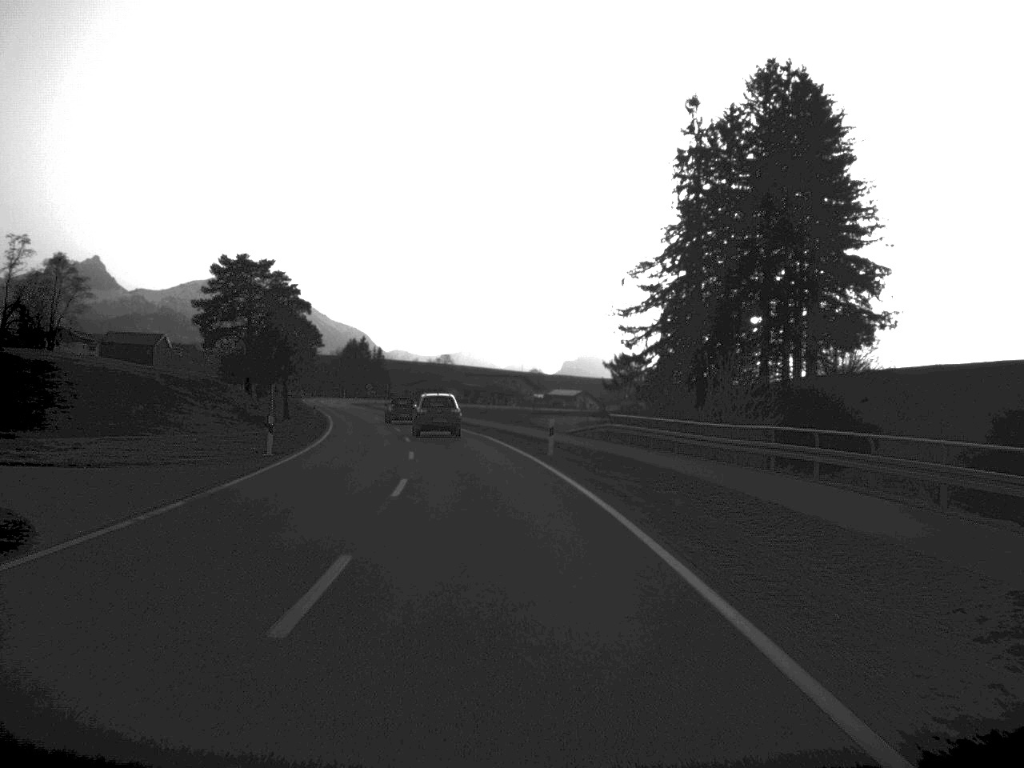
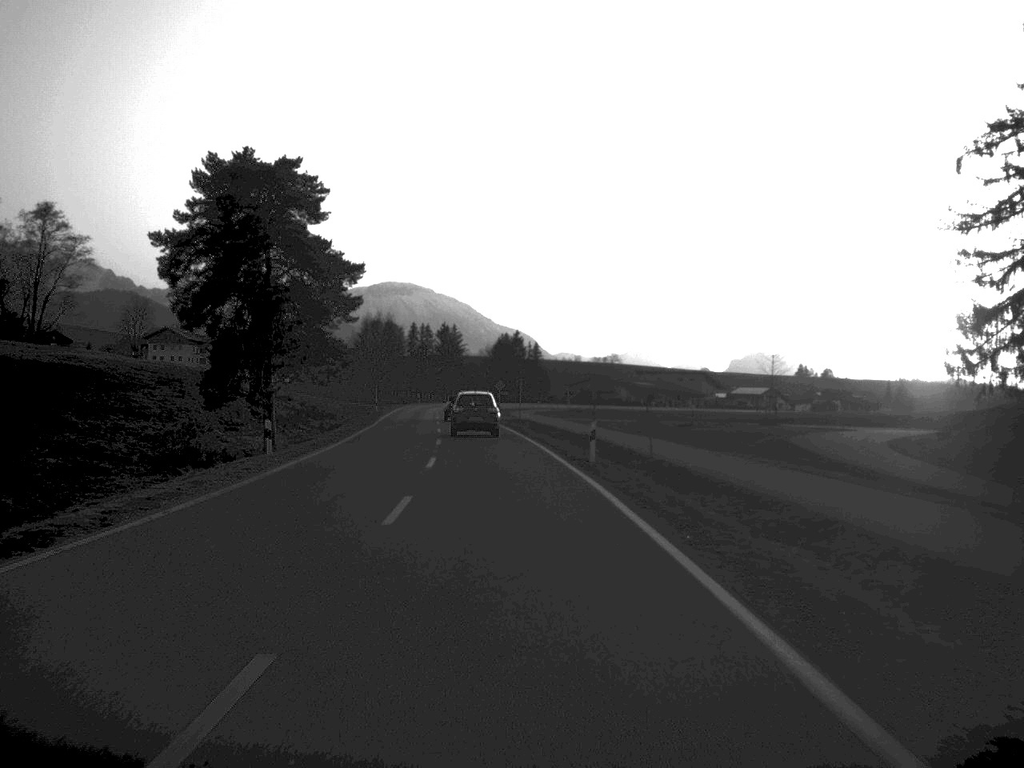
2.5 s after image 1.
(-3.4, +53.7) m; -7°
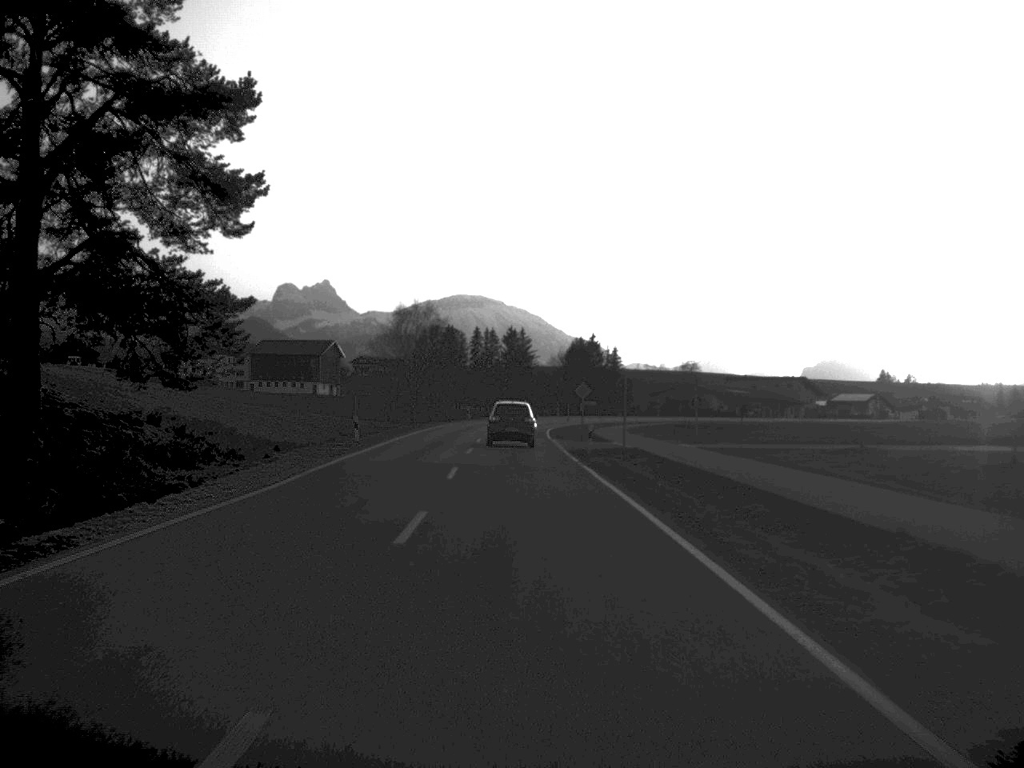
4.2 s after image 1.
(-1.2, +38.0) m; -3°
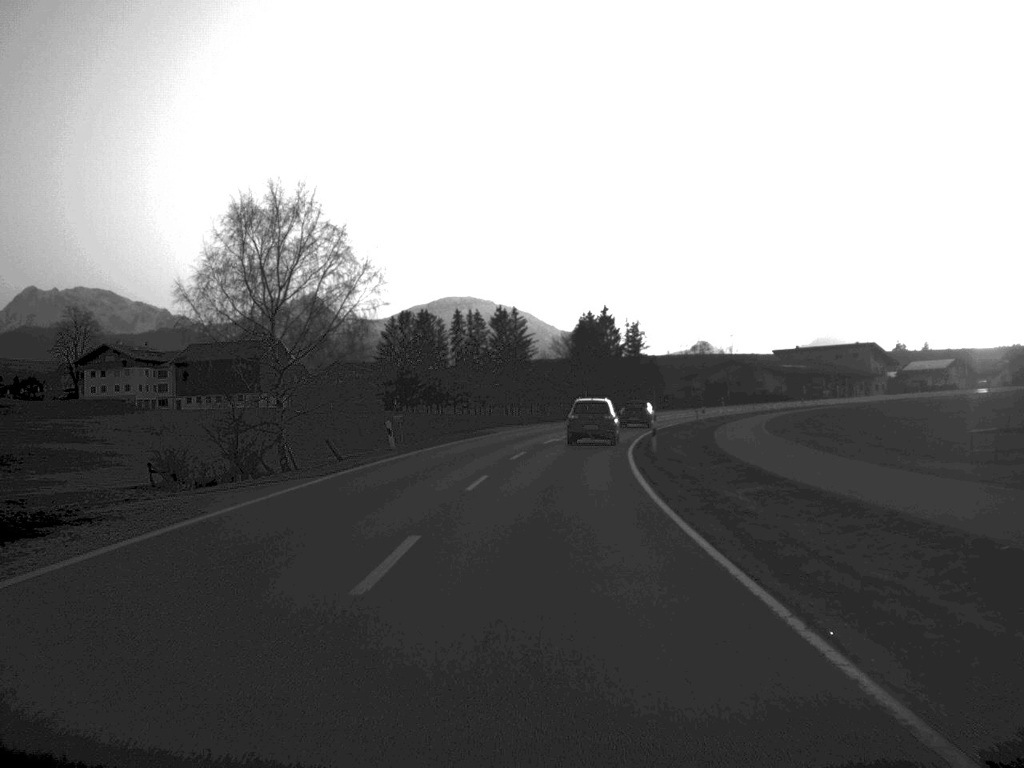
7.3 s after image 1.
(-0.5, +64.8) m; 0°
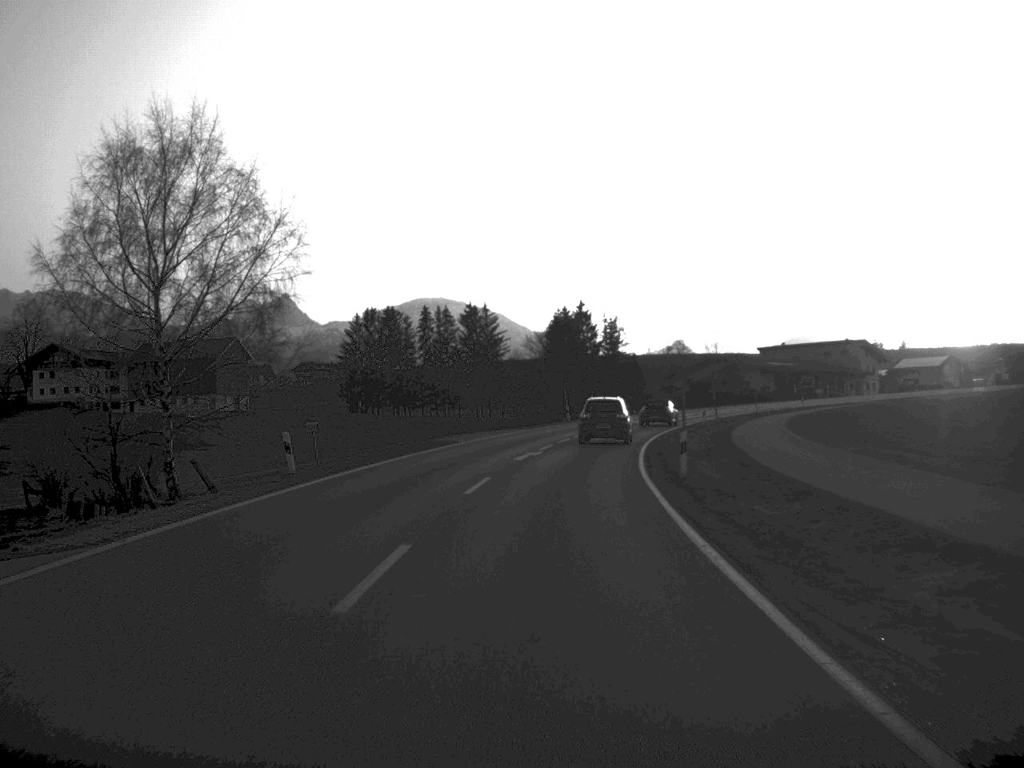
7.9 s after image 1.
(+0.1, +13.0) m; +1°
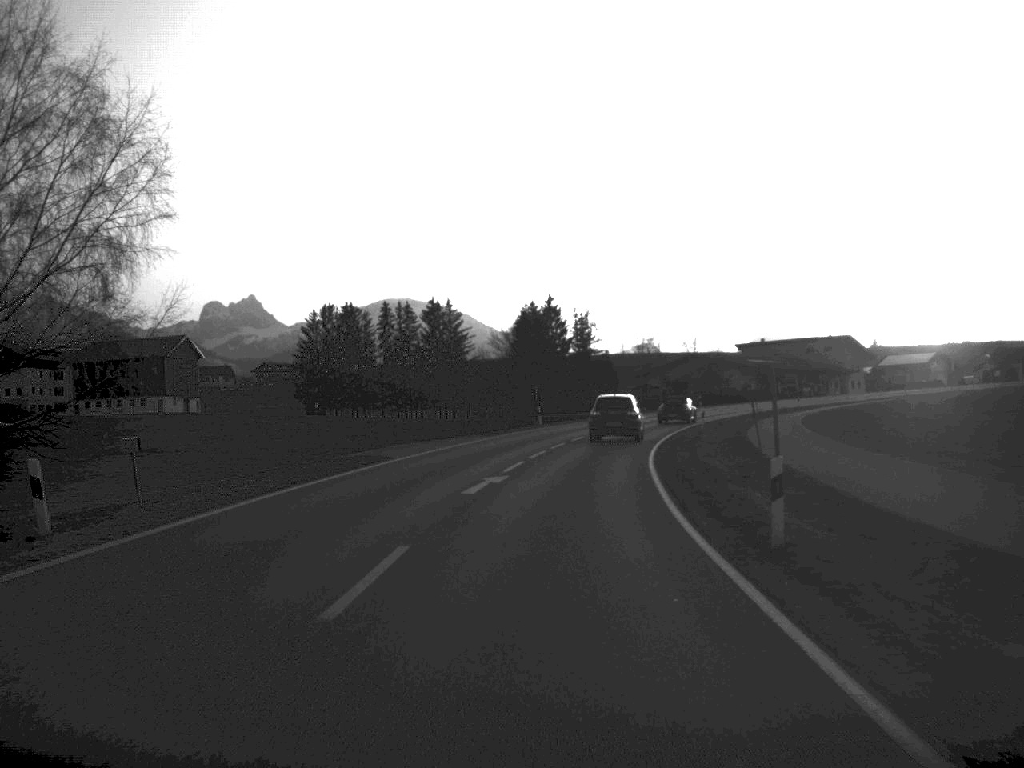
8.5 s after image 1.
(+0.2, +12.4) m; +2°
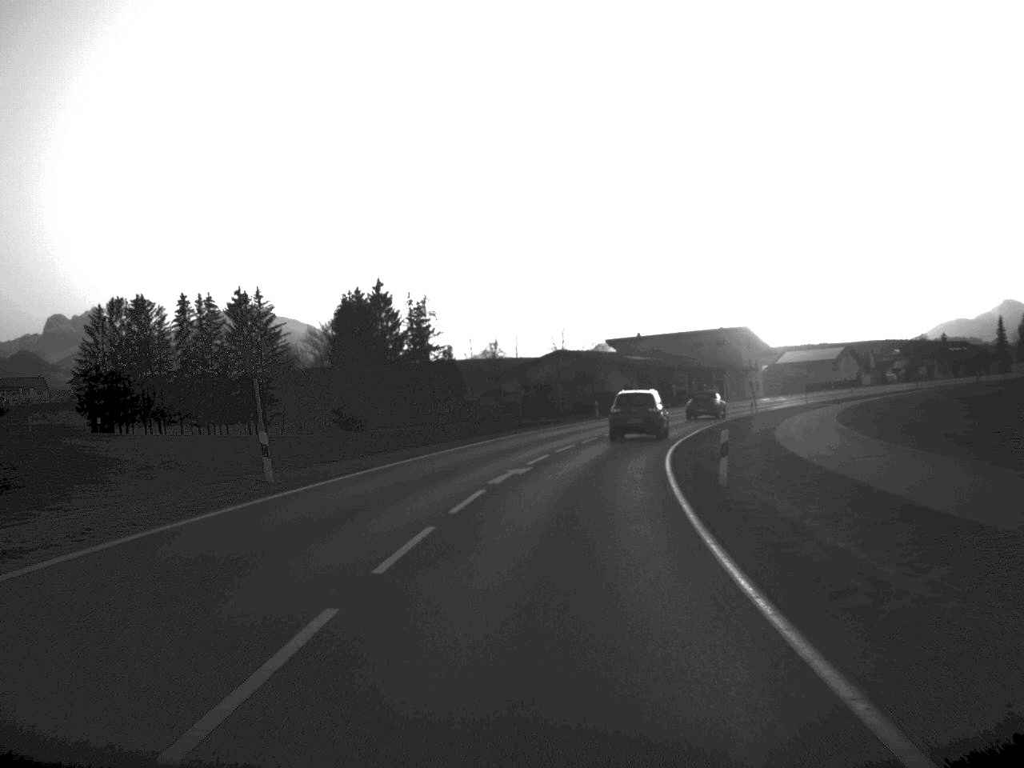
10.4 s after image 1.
(+2.4, +40.0) m; +7°
